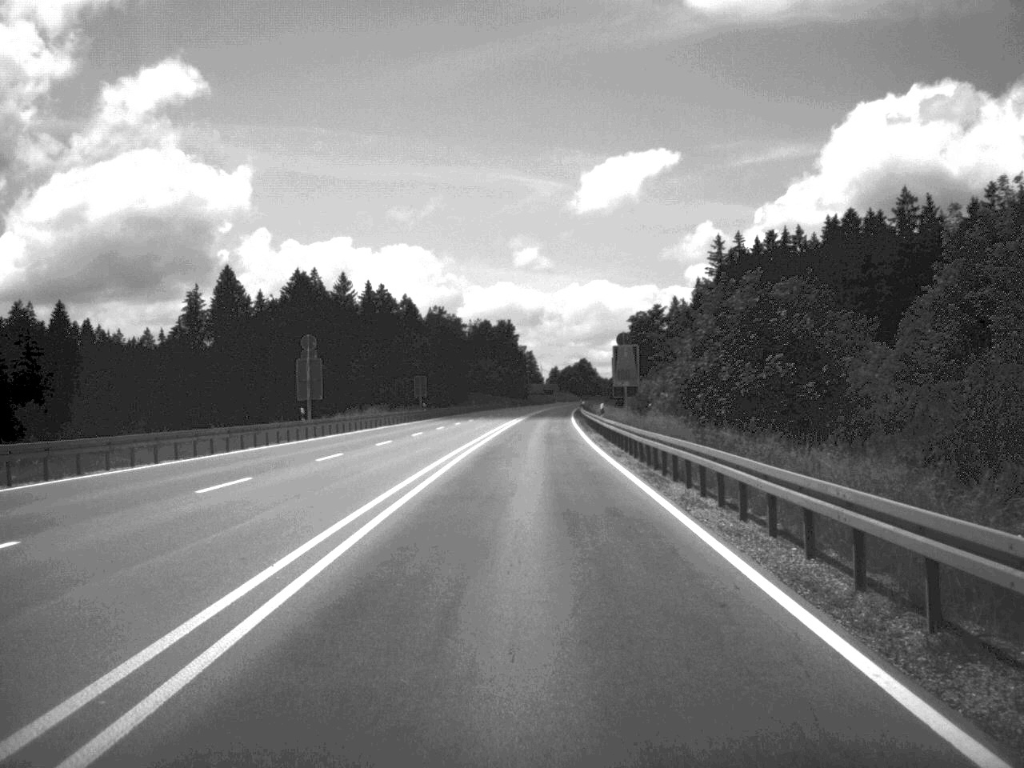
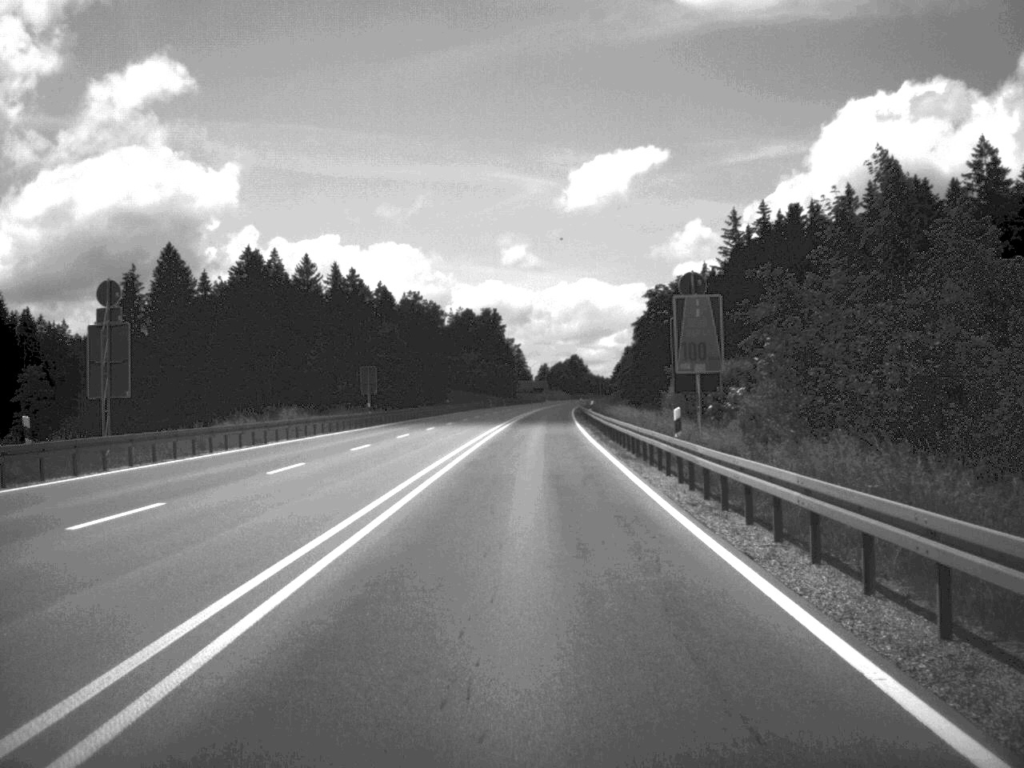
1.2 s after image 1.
(+0.1, +29.9) m; 0°
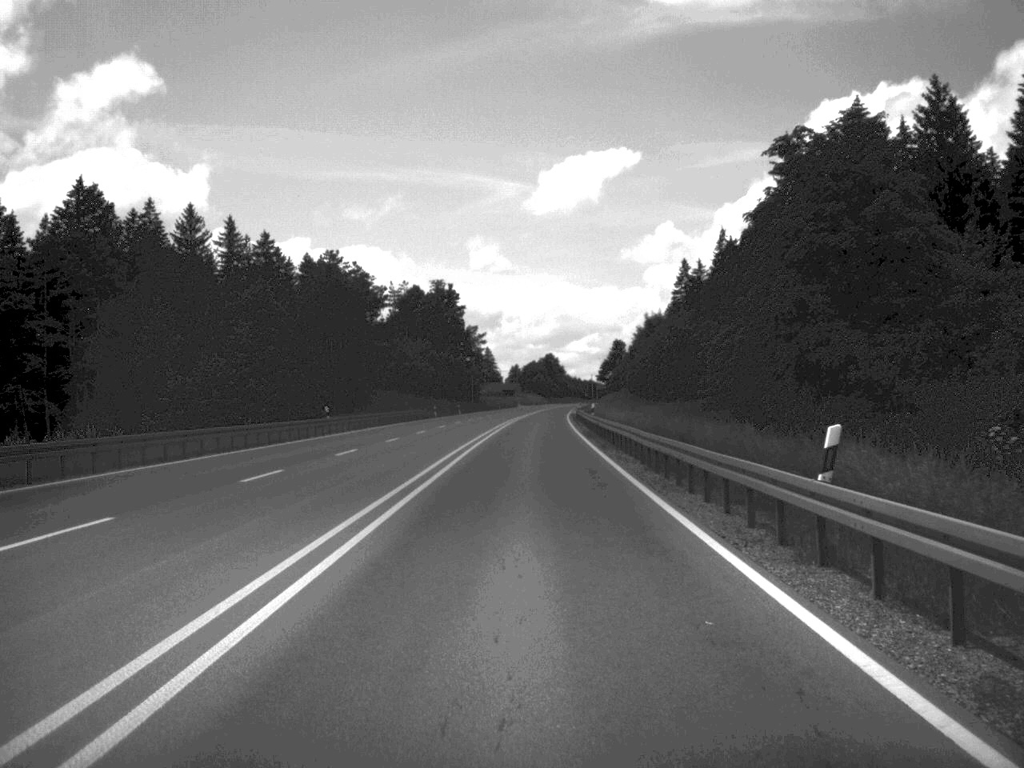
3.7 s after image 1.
(+0.6, +61.5) m; +1°
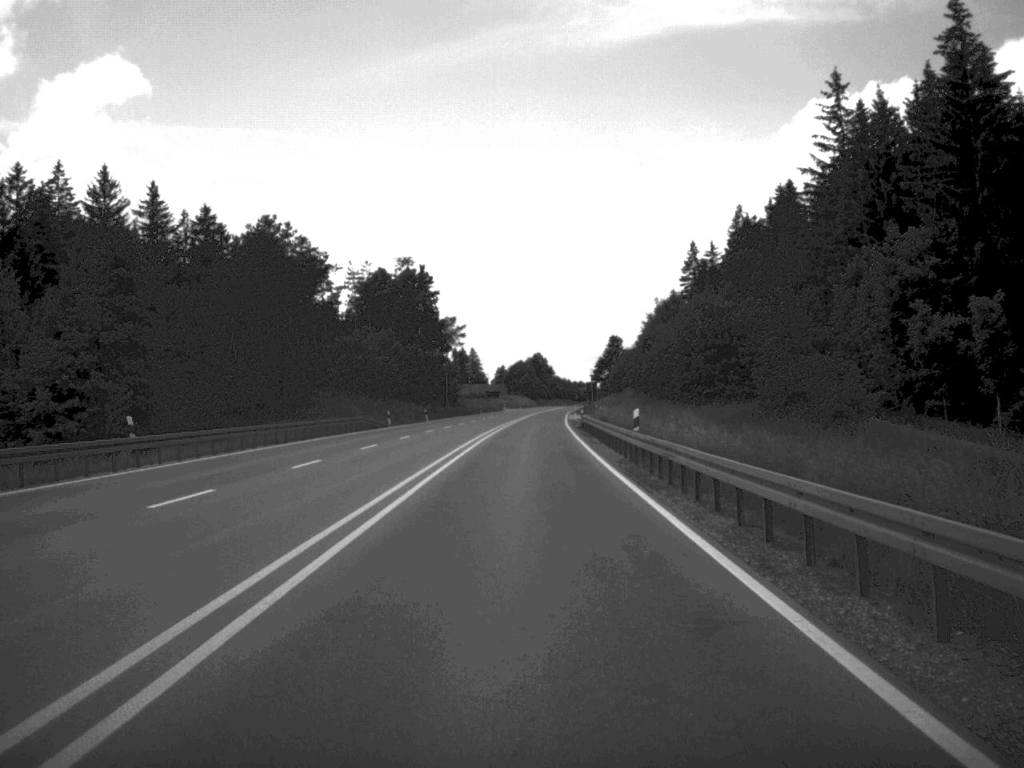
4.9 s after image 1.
(+0.1, +29.5) m; 0°
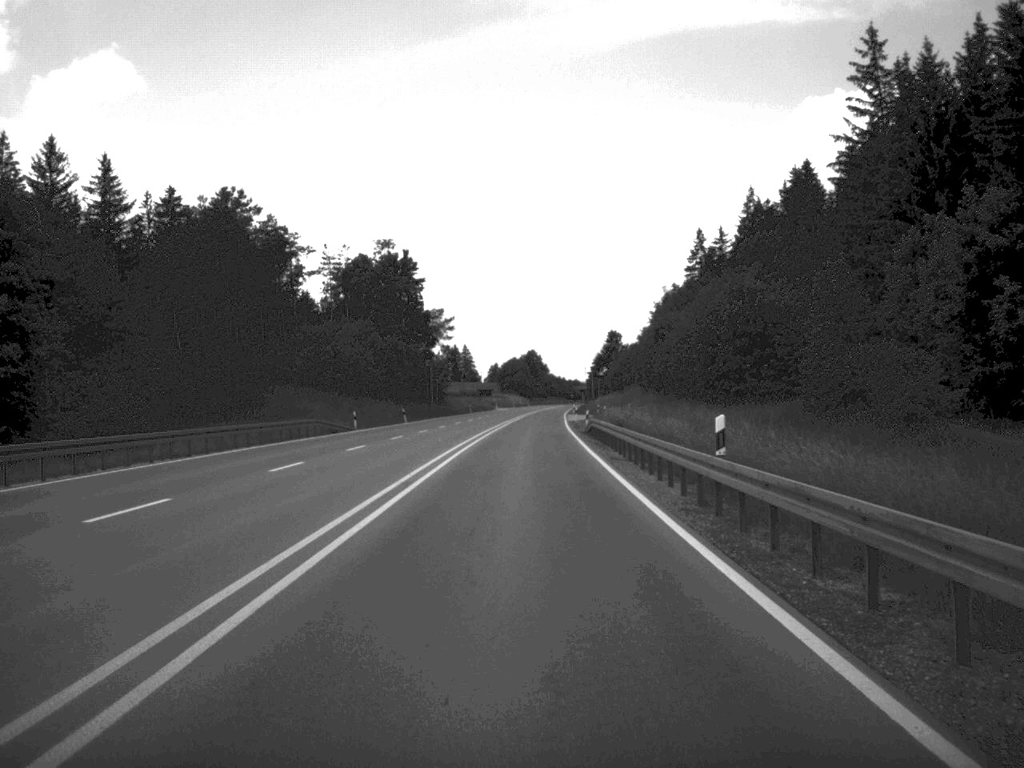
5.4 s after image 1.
(0.0, +14.4) m; 0°
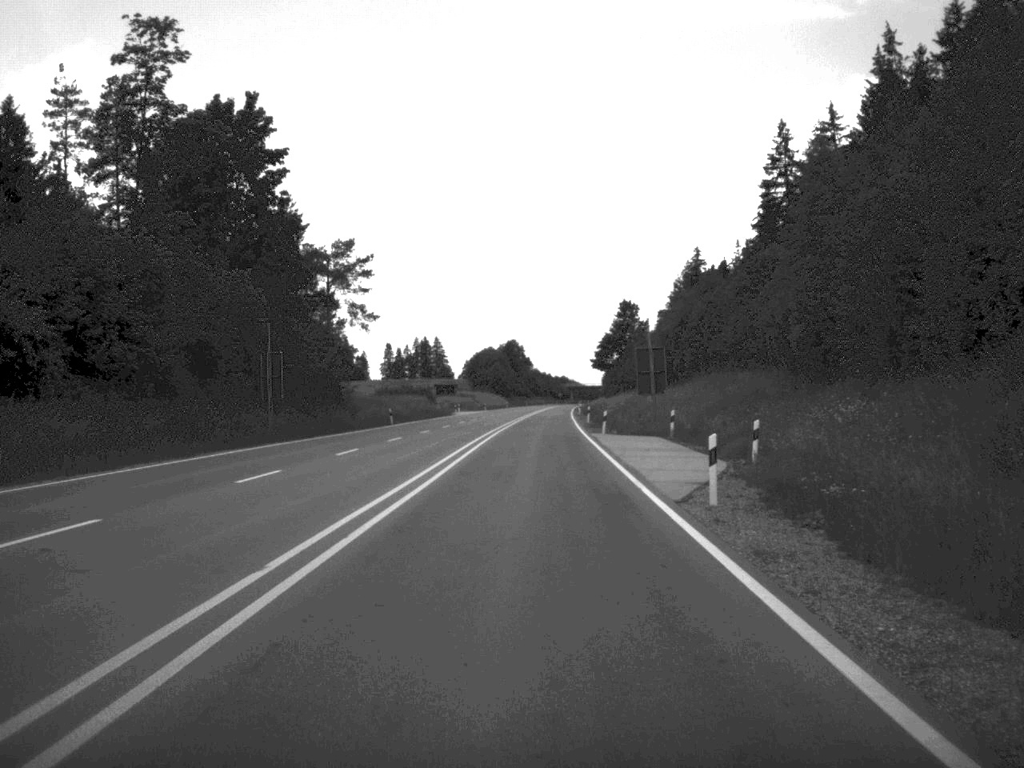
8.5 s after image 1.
(+0.4, +75.0) m; +1°
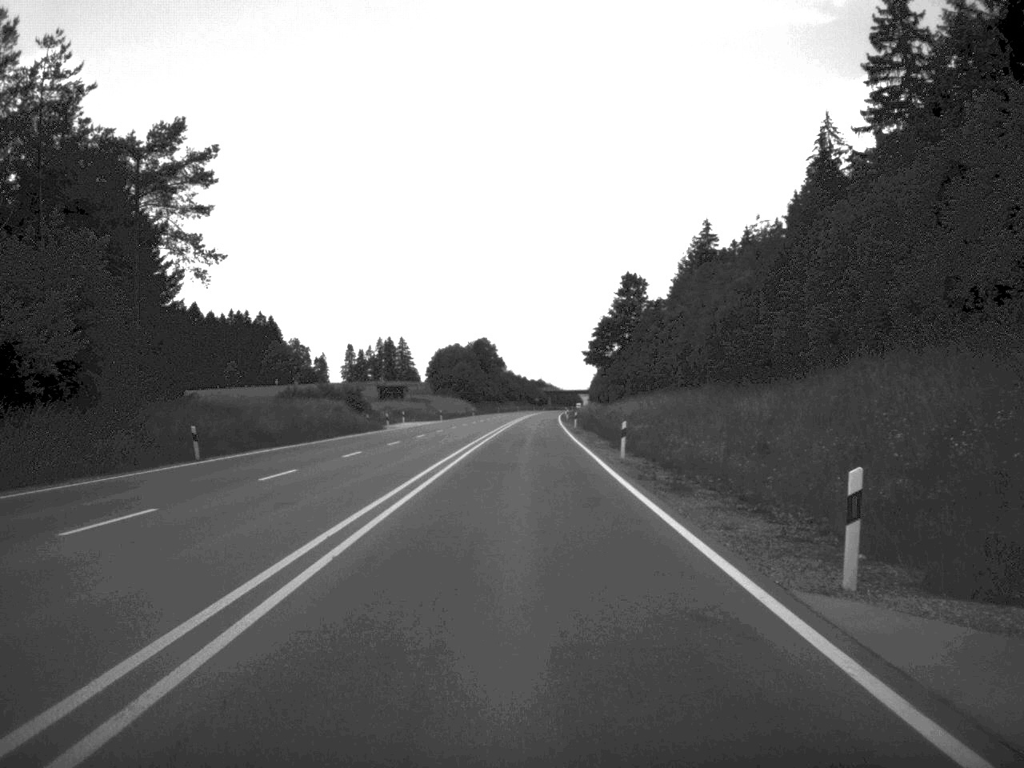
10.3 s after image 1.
(+0.3, +44.8) m; +1°
